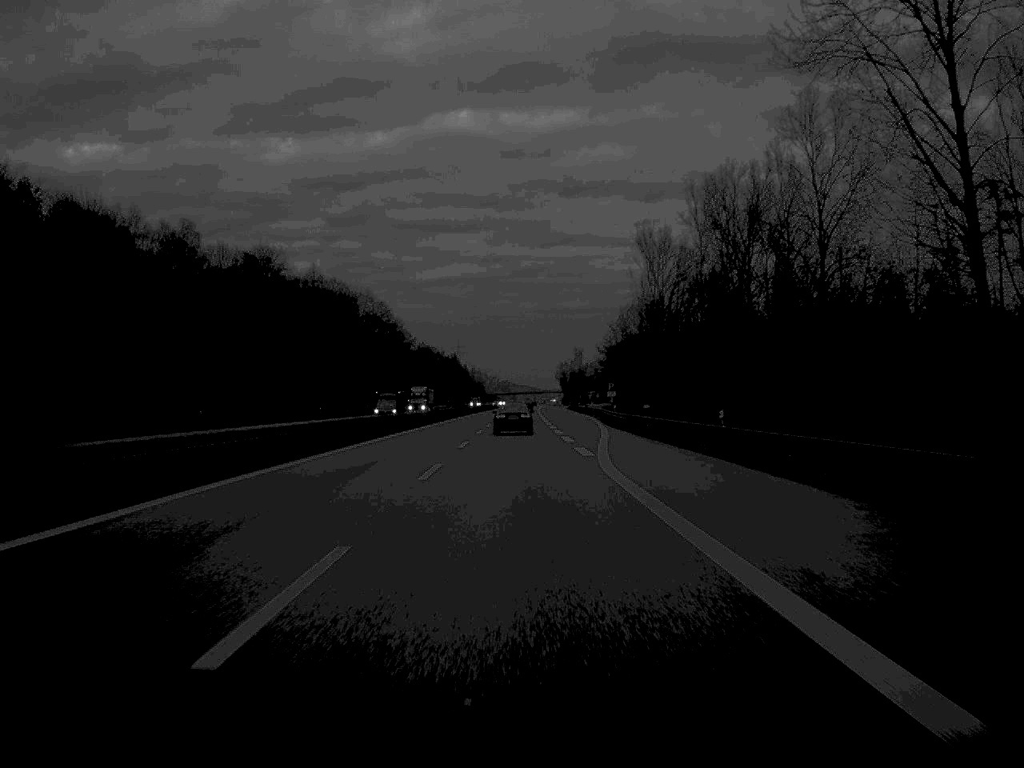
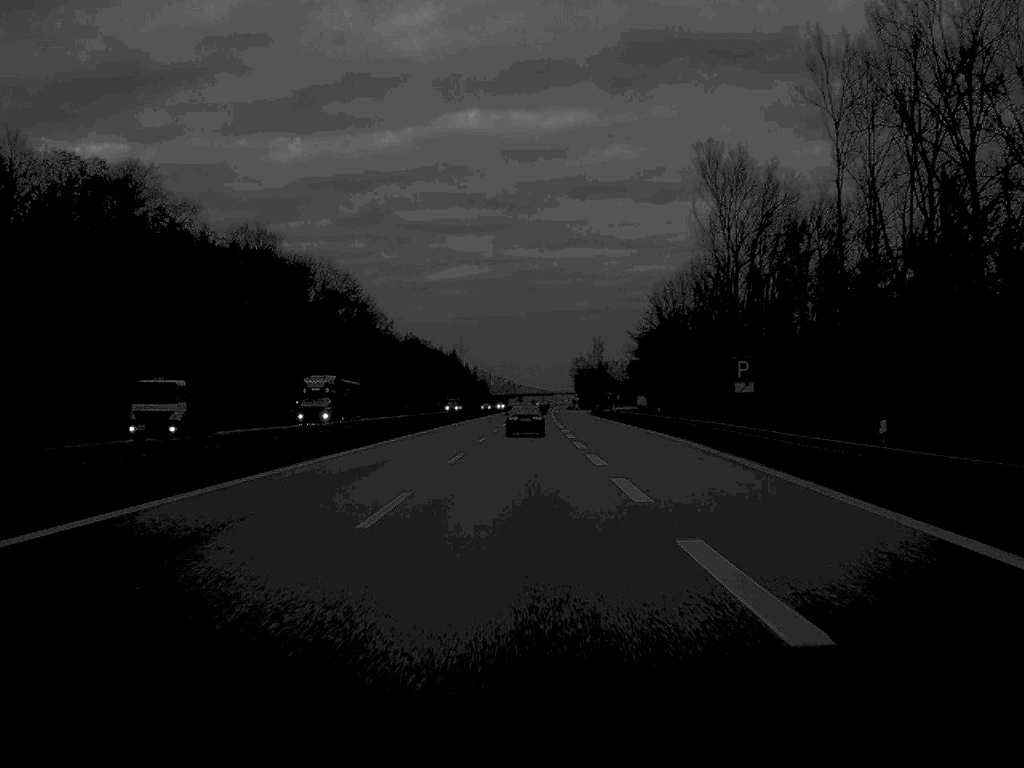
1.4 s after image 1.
(-0.3, +63.5) m; 0°
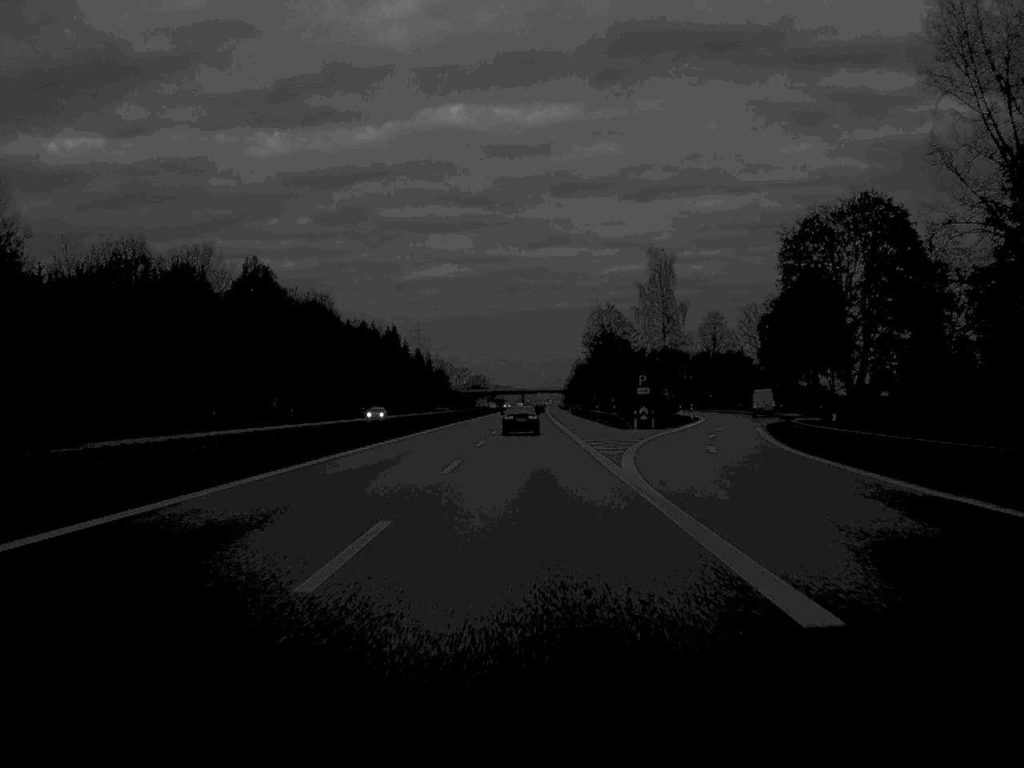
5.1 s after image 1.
(+1.3, +166.3) m; +1°
